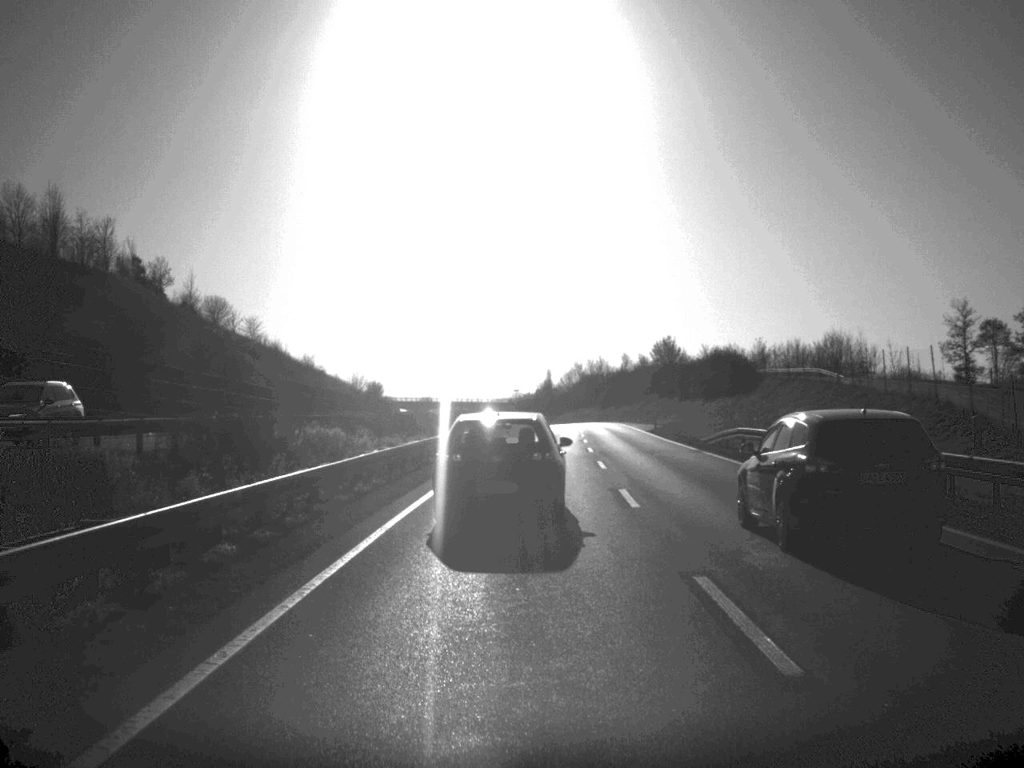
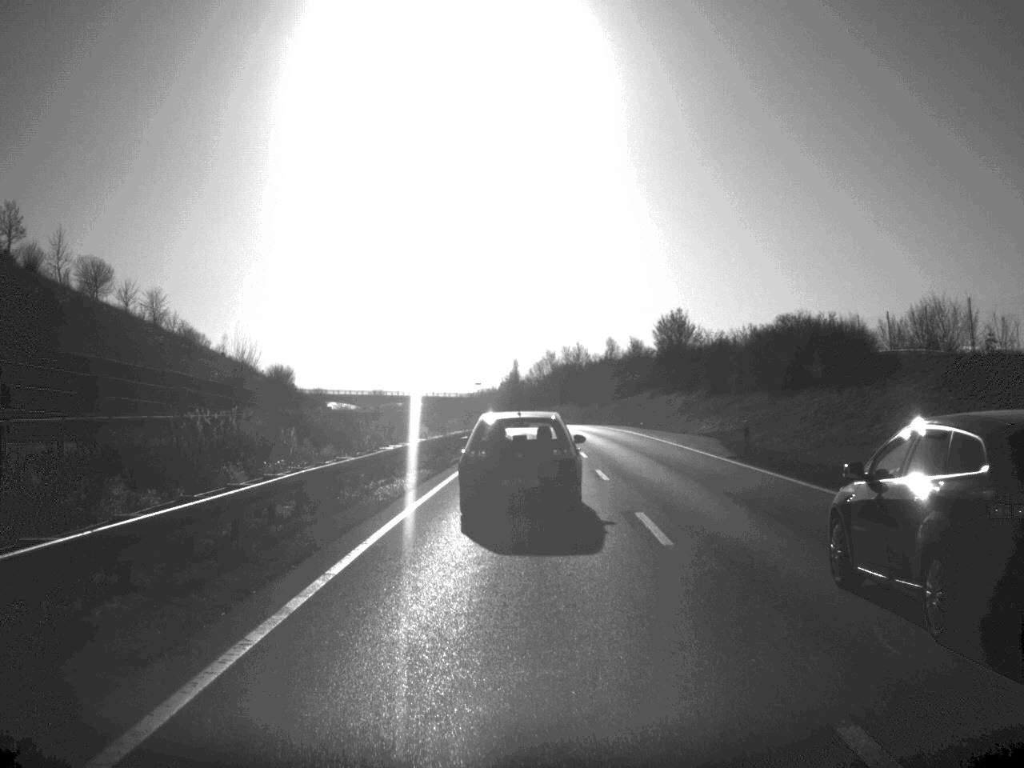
(+0.6, +41.0) m; +1°
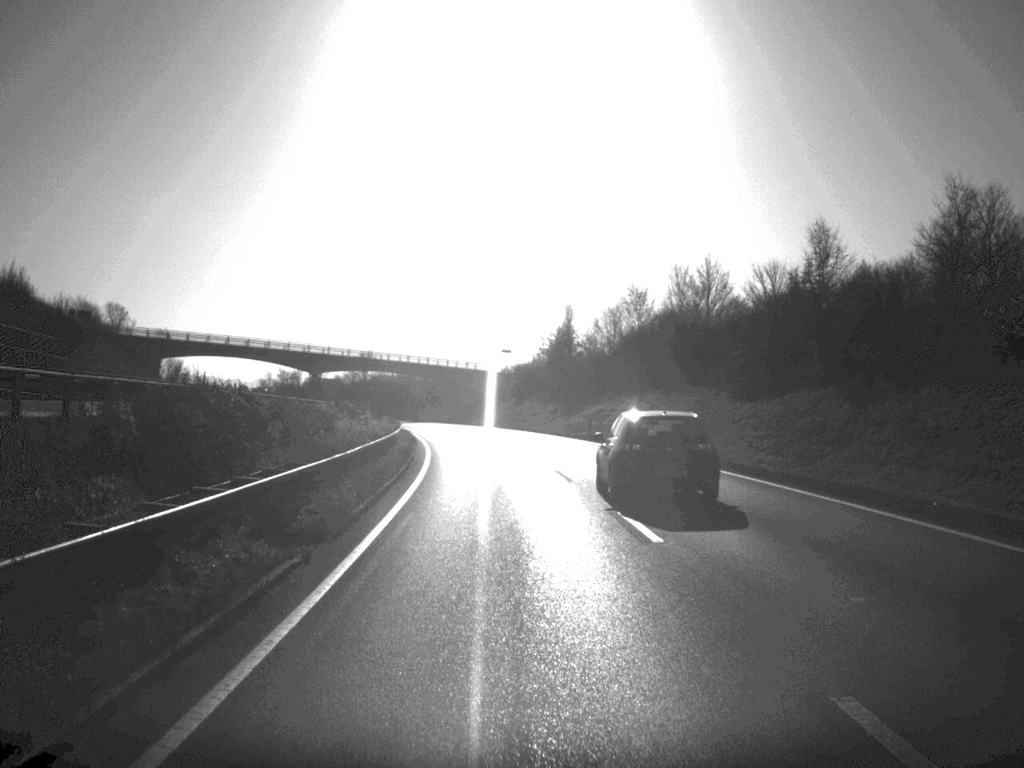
(-0.5, +107.4) m; -2°
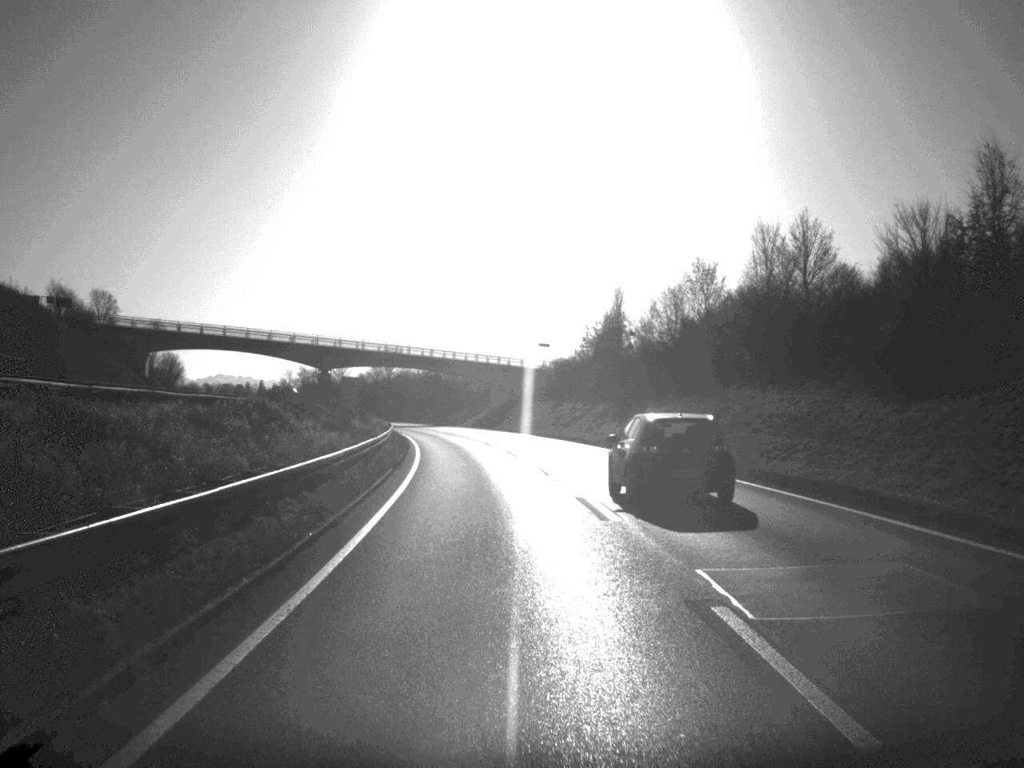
(-0.3, +20.6) m; -2°
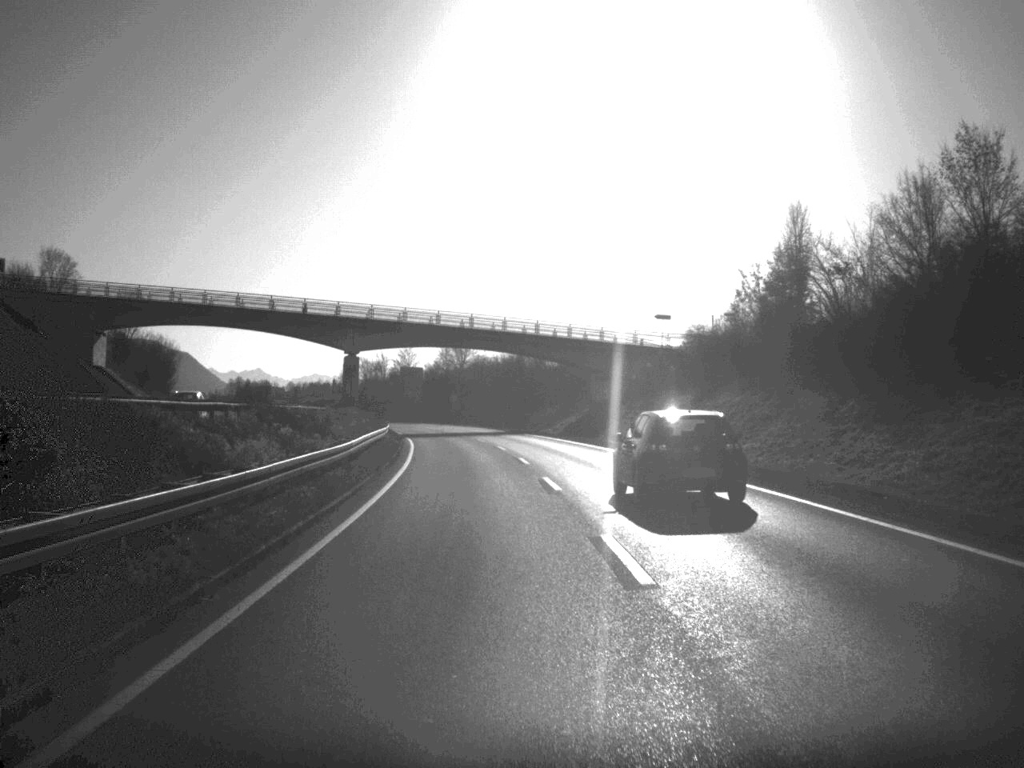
(-1.6, +42.9) m; -4°
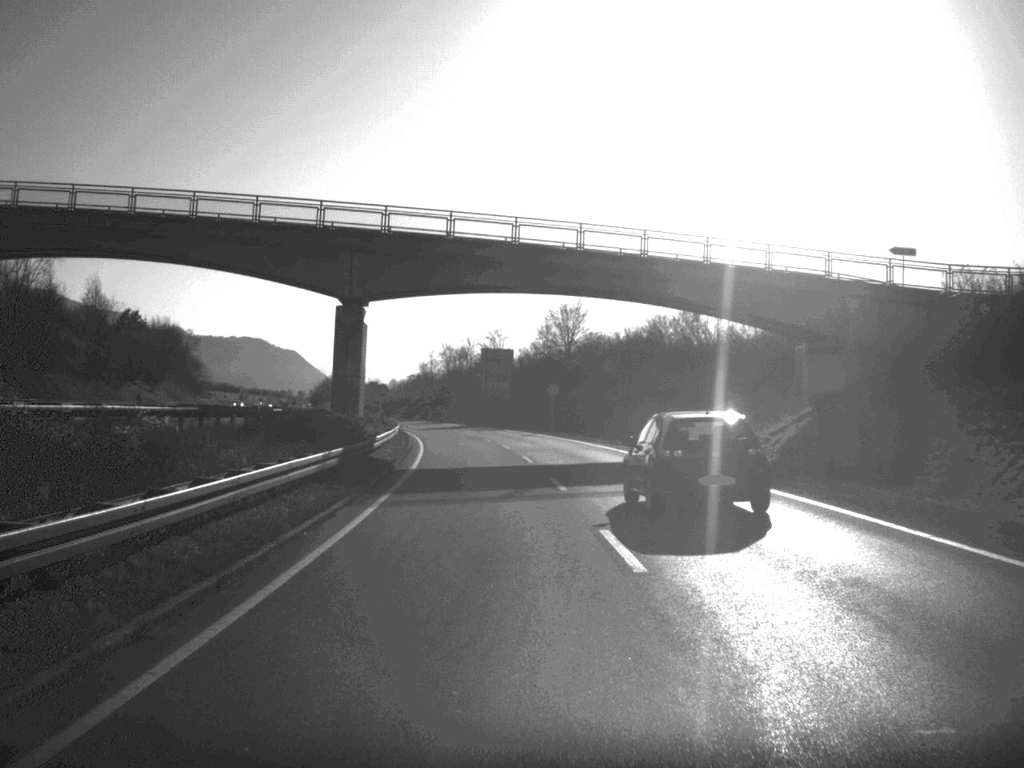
(-2.0, +46.8) m; -5°
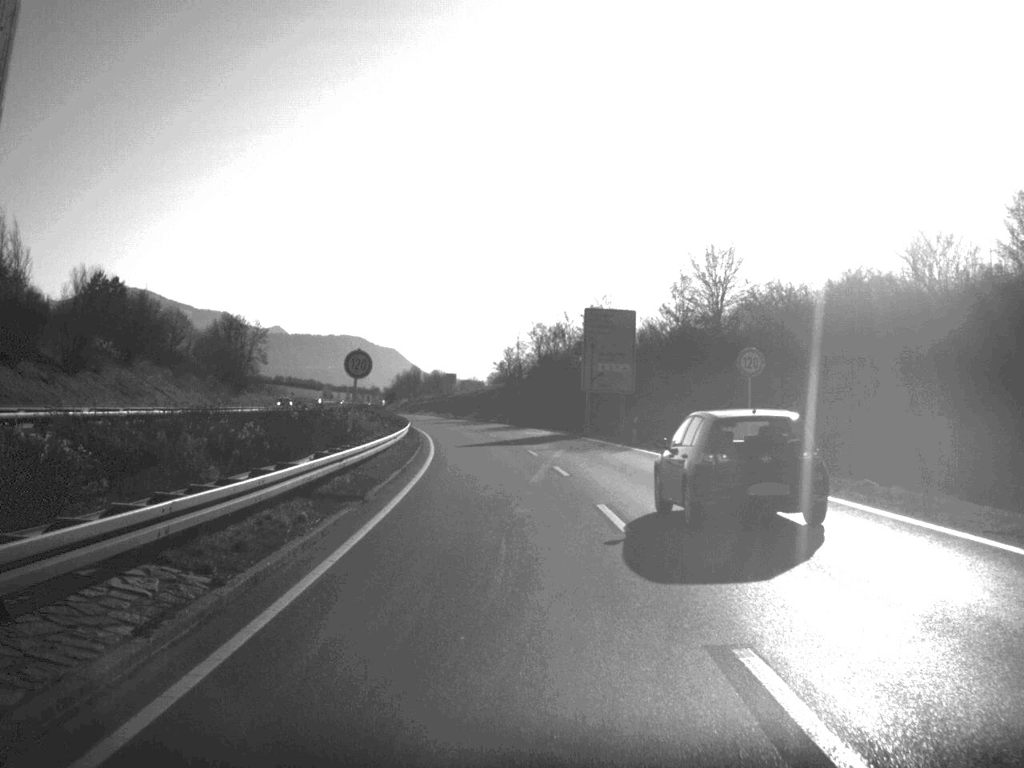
(-1.8, +44.2) m; -5°
